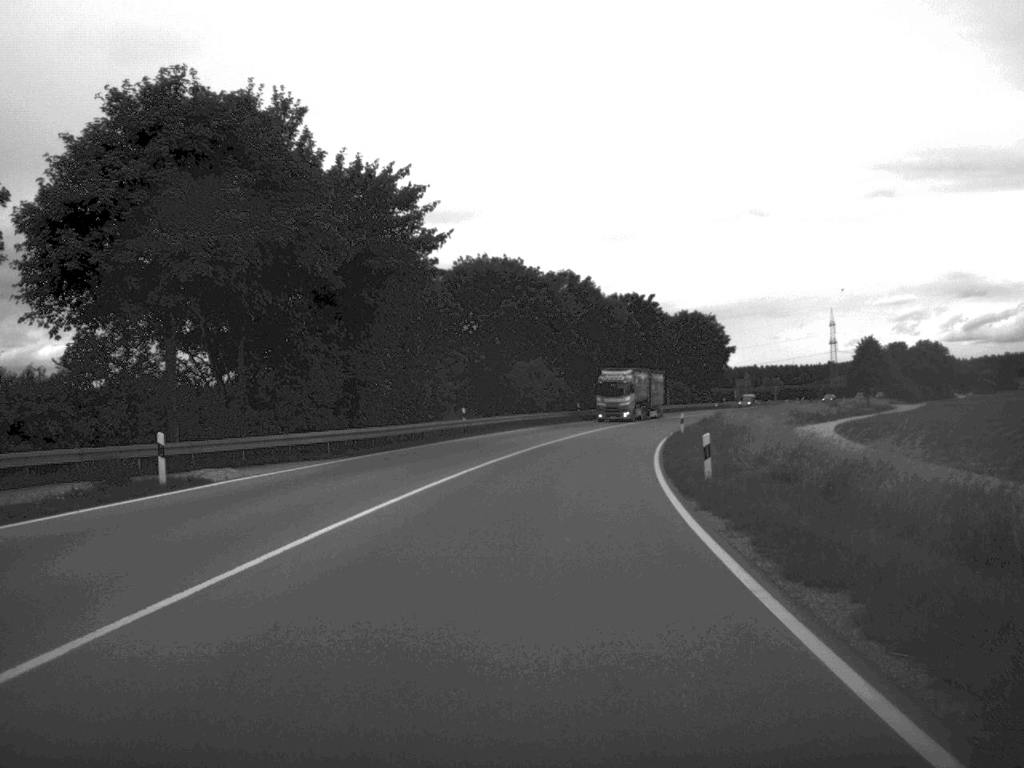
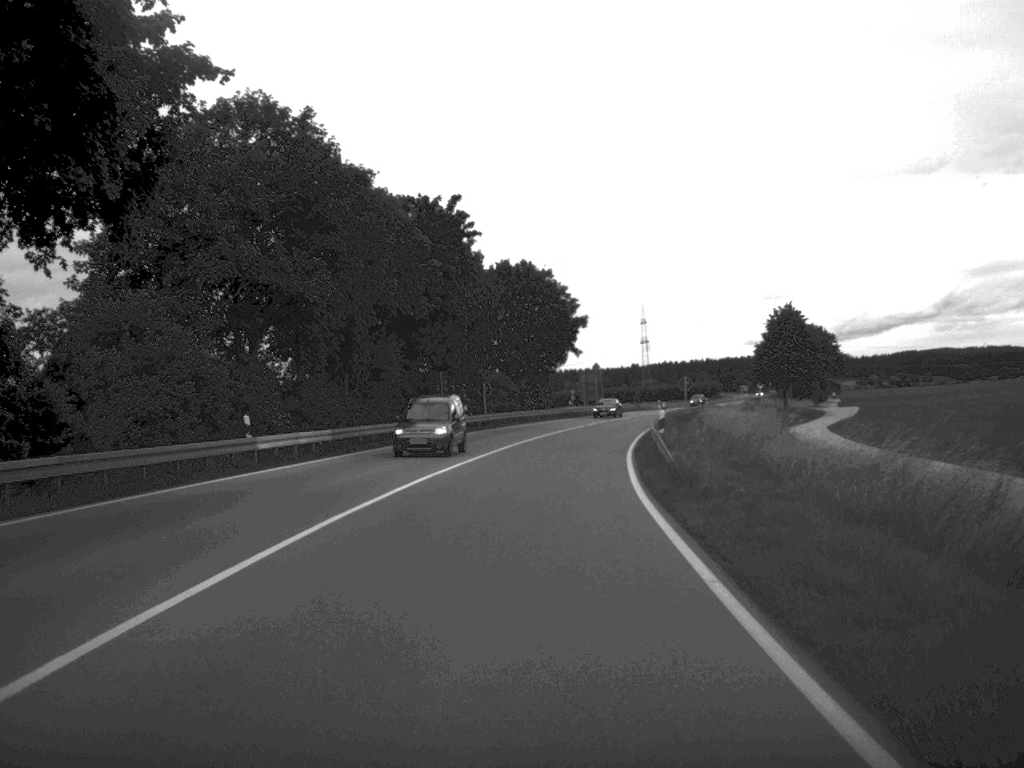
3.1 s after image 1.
(+5.4, +62.6) m; +9°
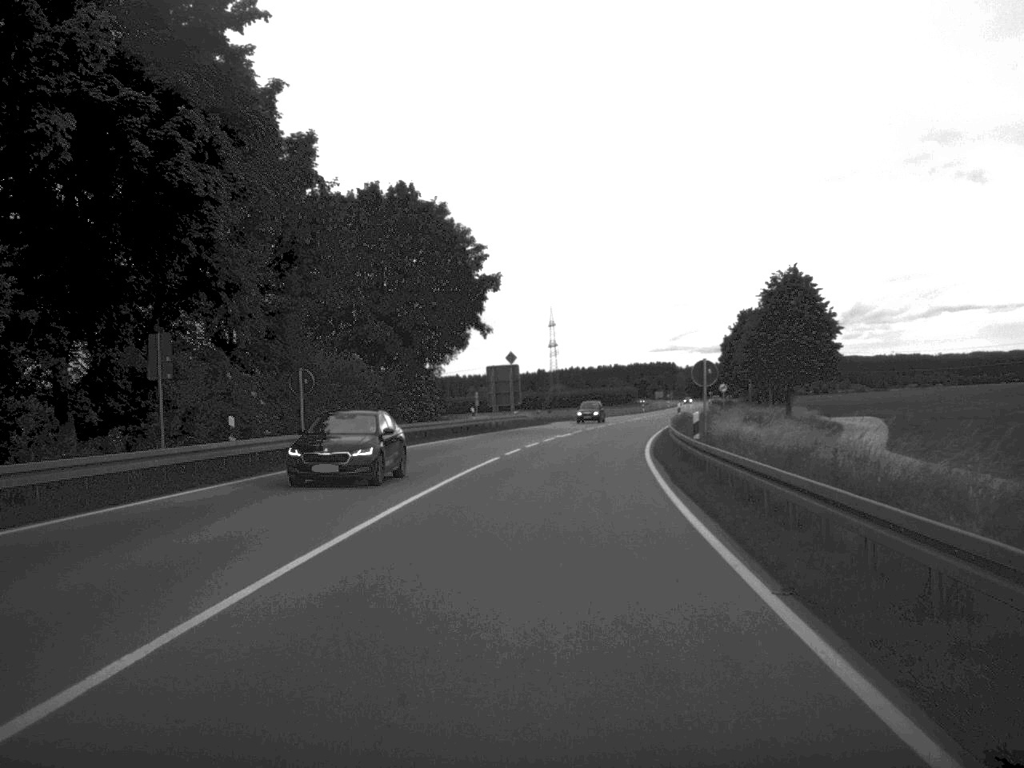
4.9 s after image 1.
(+1.2, +37.1) m; +4°
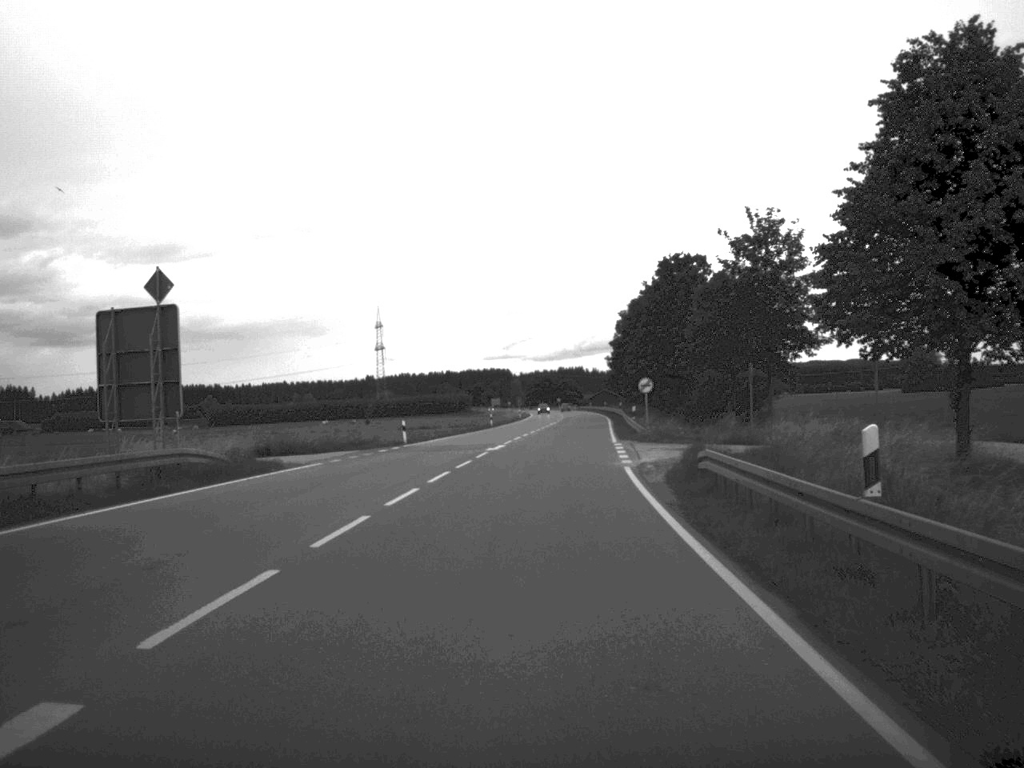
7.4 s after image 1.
(+3.5, +53.4) m; +7°
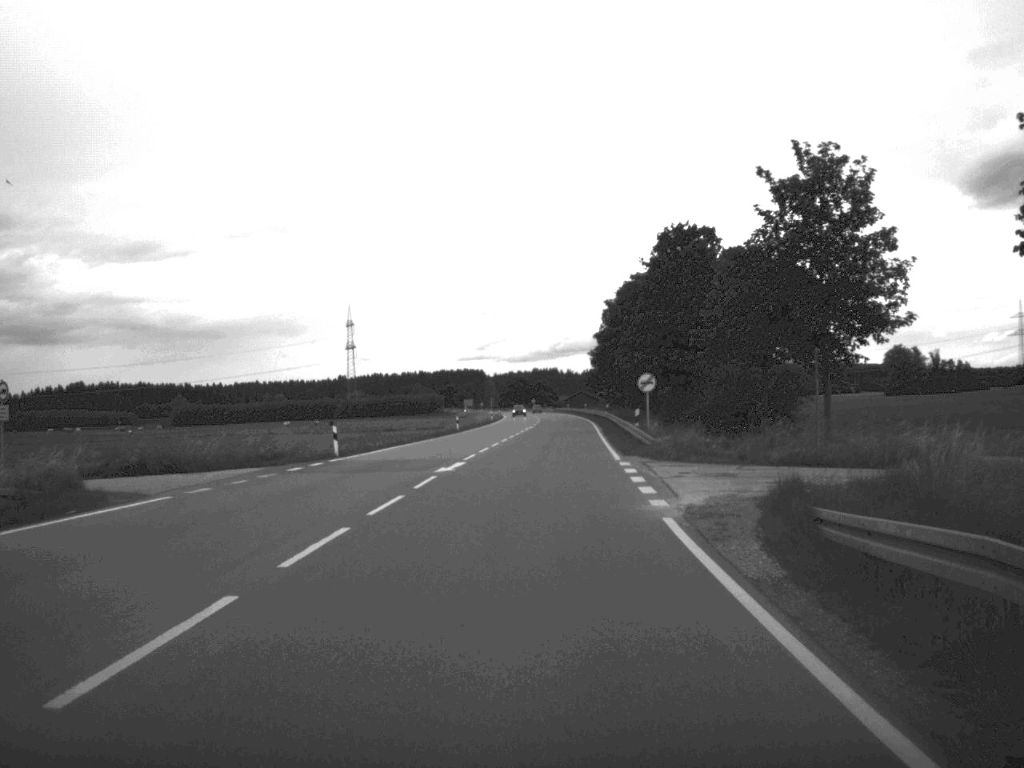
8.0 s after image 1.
(+0.1, +13.3) m; +1°
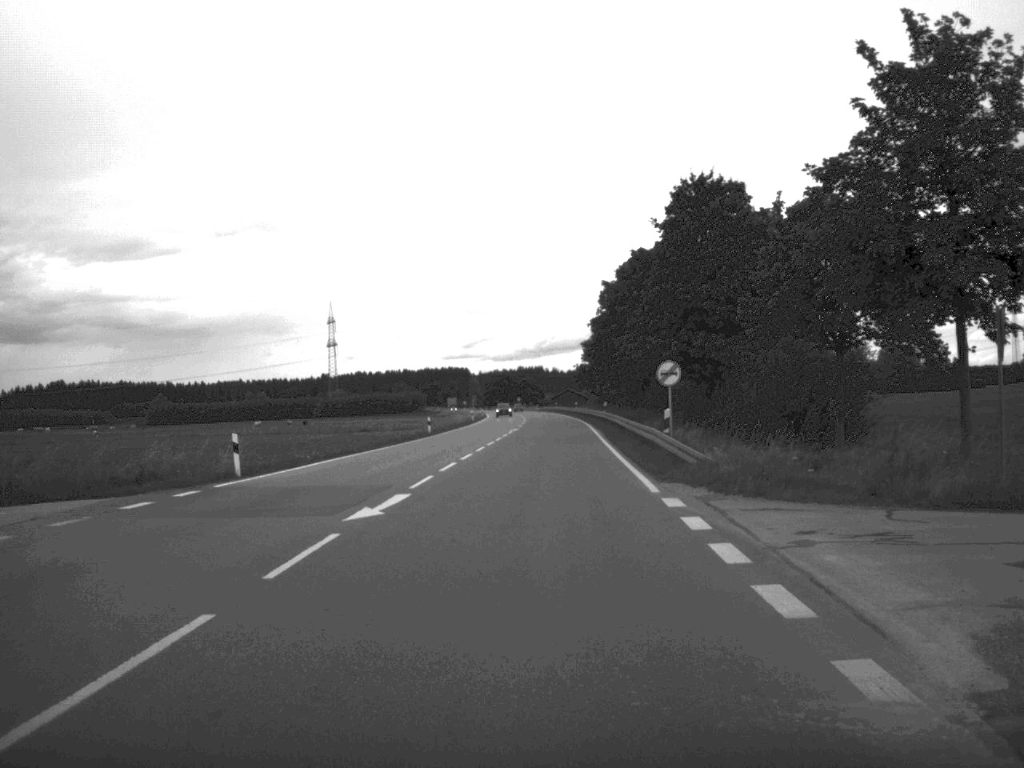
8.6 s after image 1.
(+0.1, +12.8) m; +1°
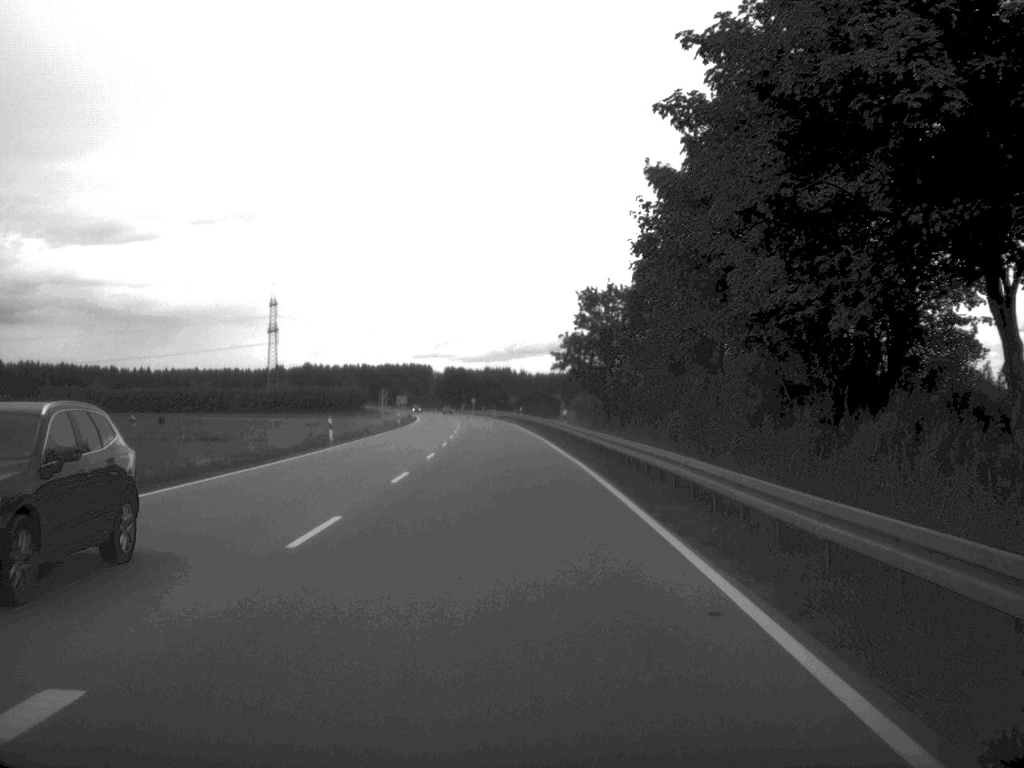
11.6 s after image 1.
(+1.6, +68.1) m; +1°
